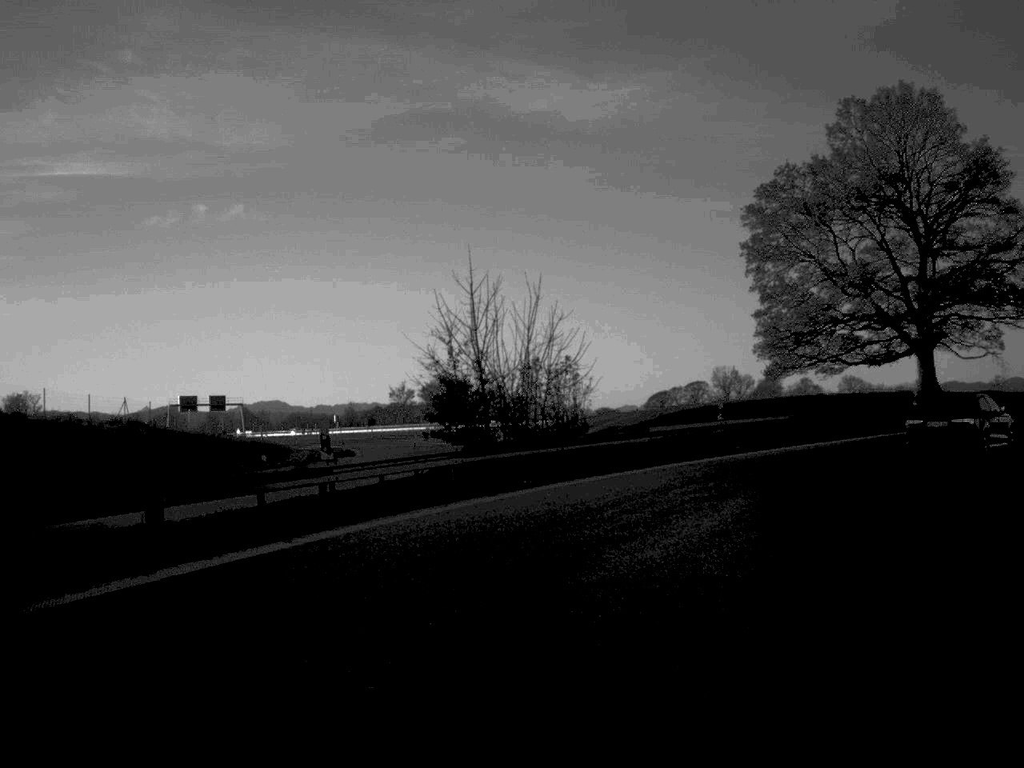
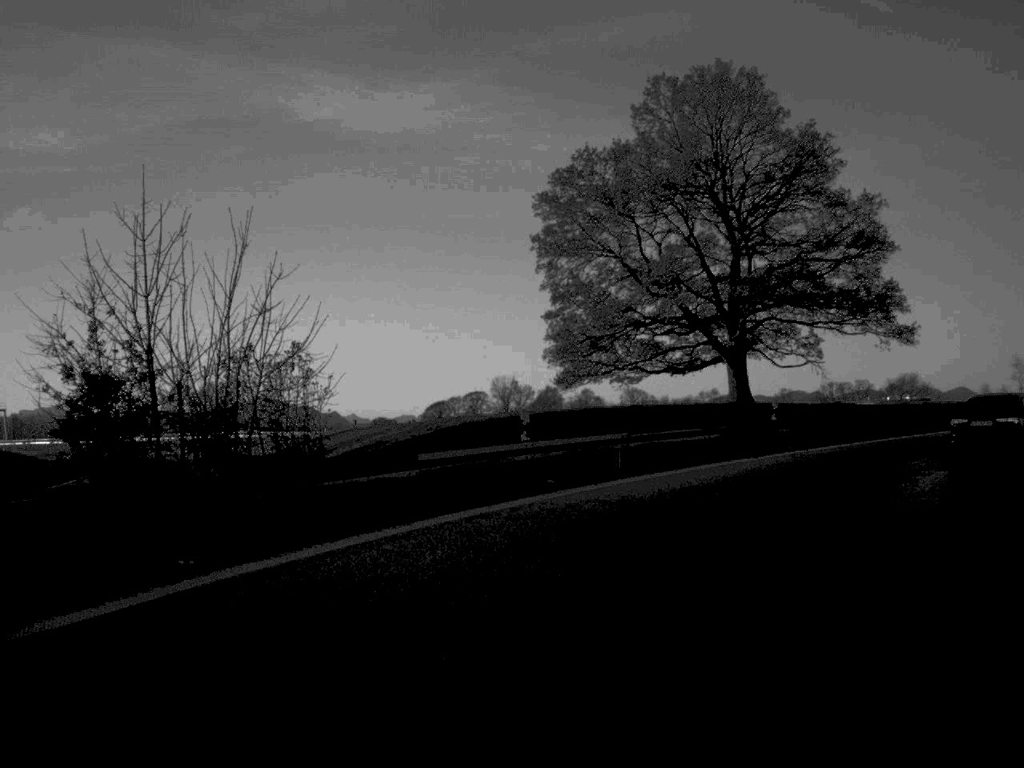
(+0.8, +9.7) m; +10°
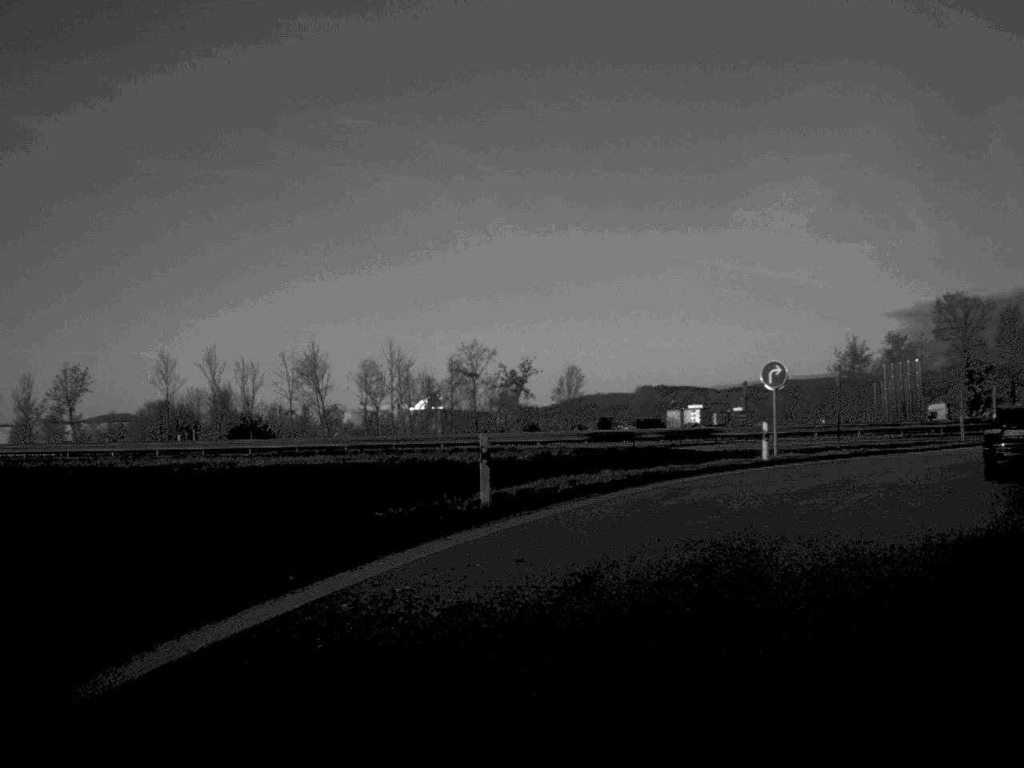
(+15.5, +37.3) m; +47°
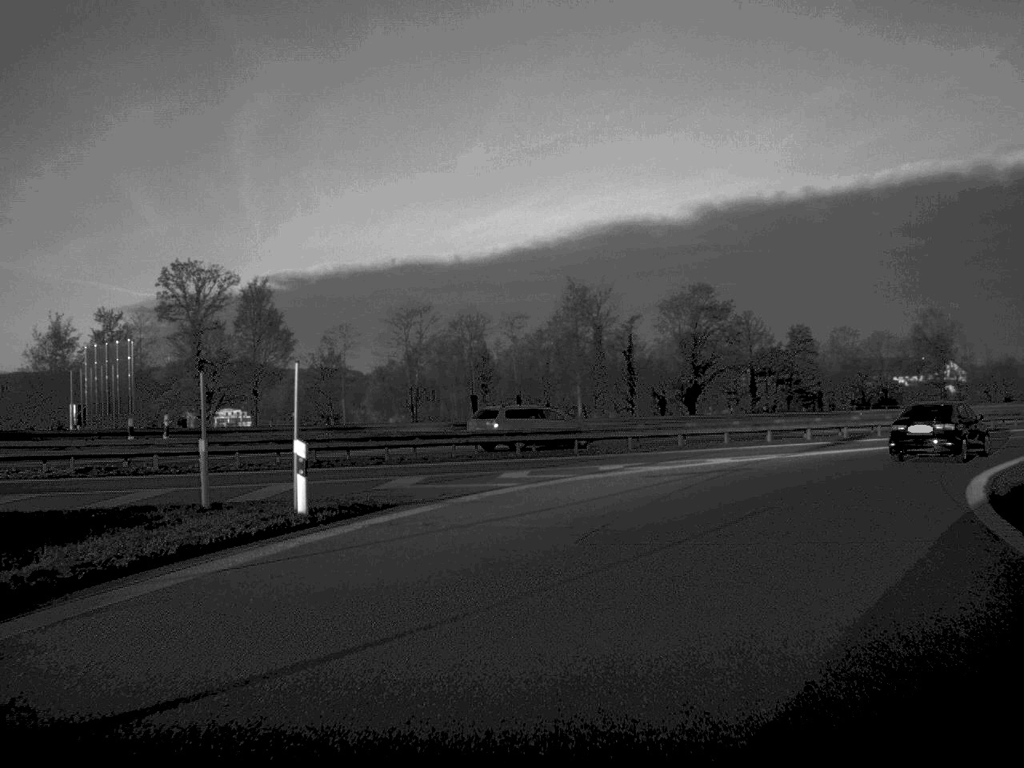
(+9.0, +28.3) m; +35°
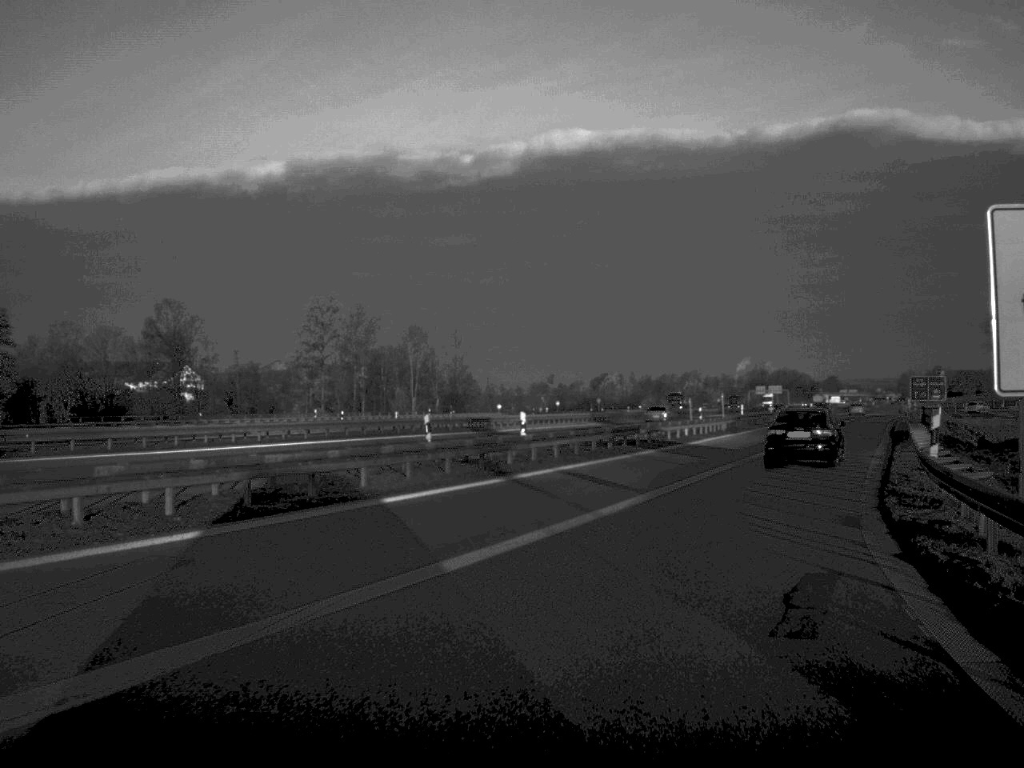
(+9.4, +30.4) m; +34°
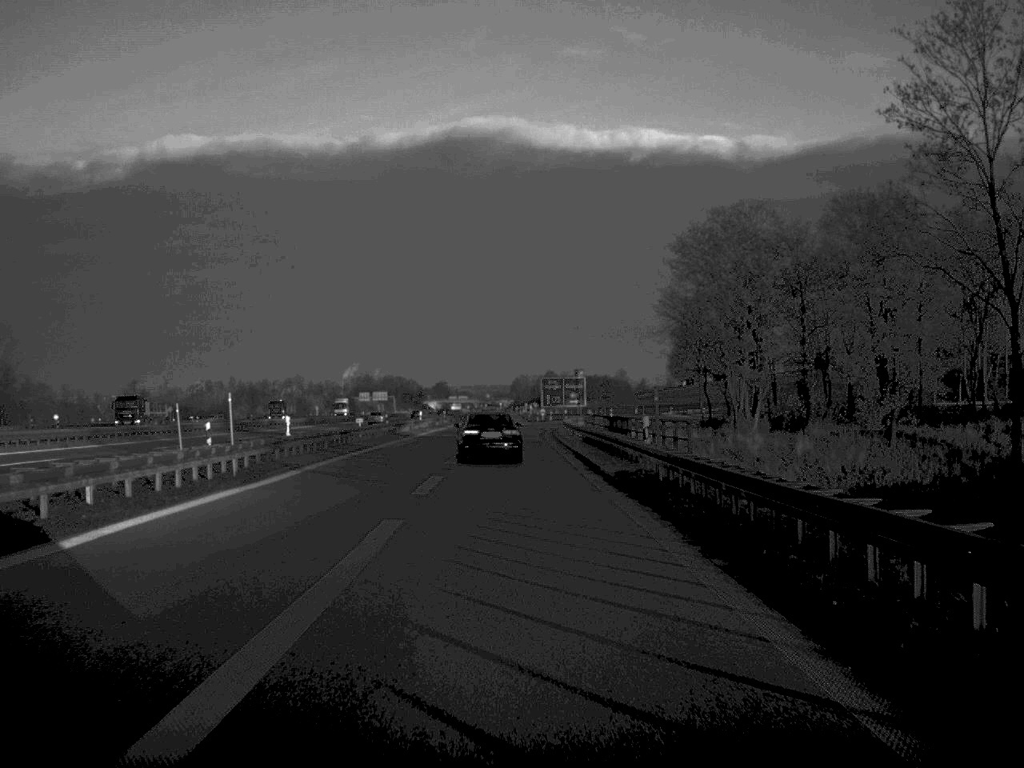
(+6.7, +32.8) m; +17°
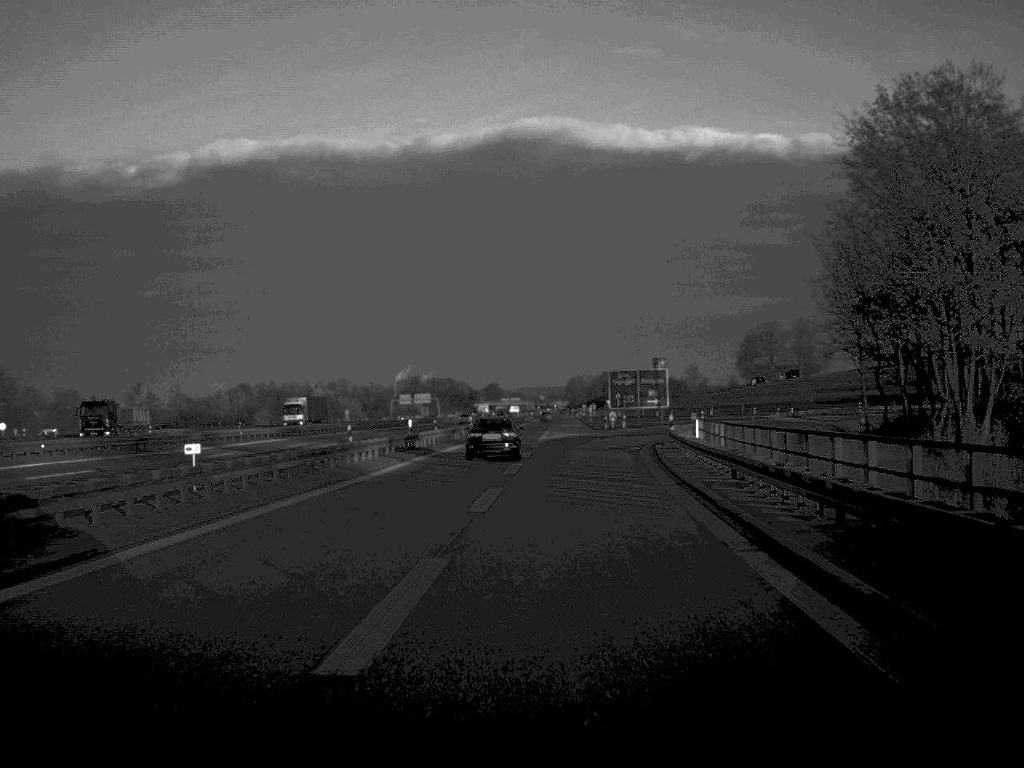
(-0.7, +38.6) m; -3°
